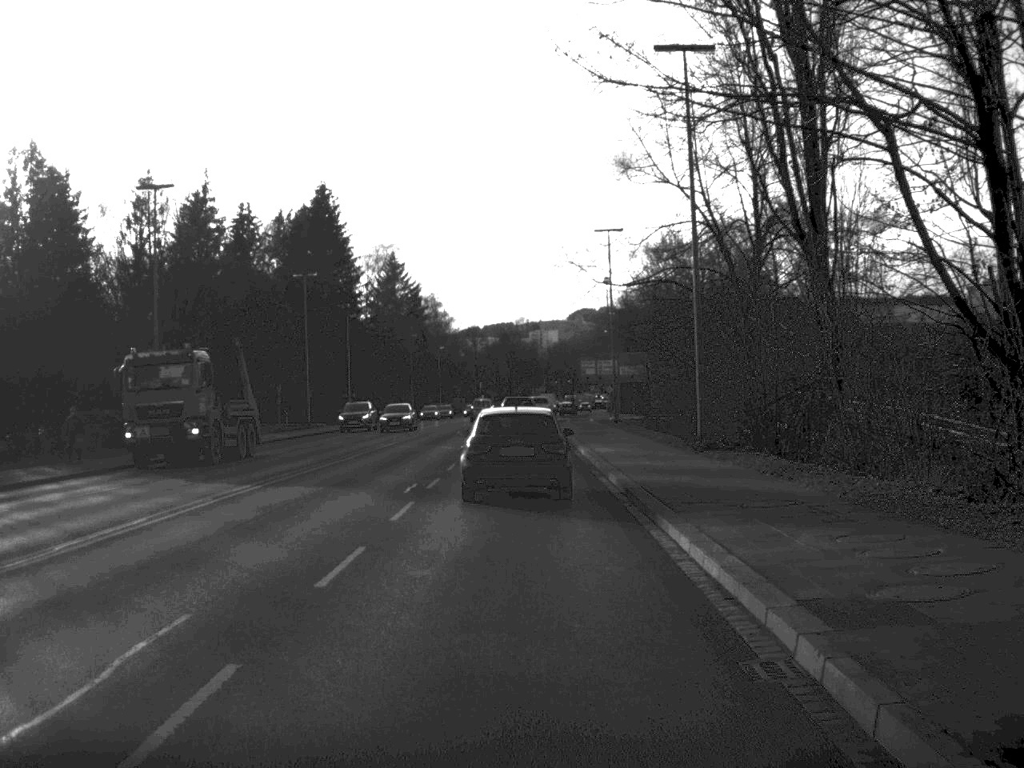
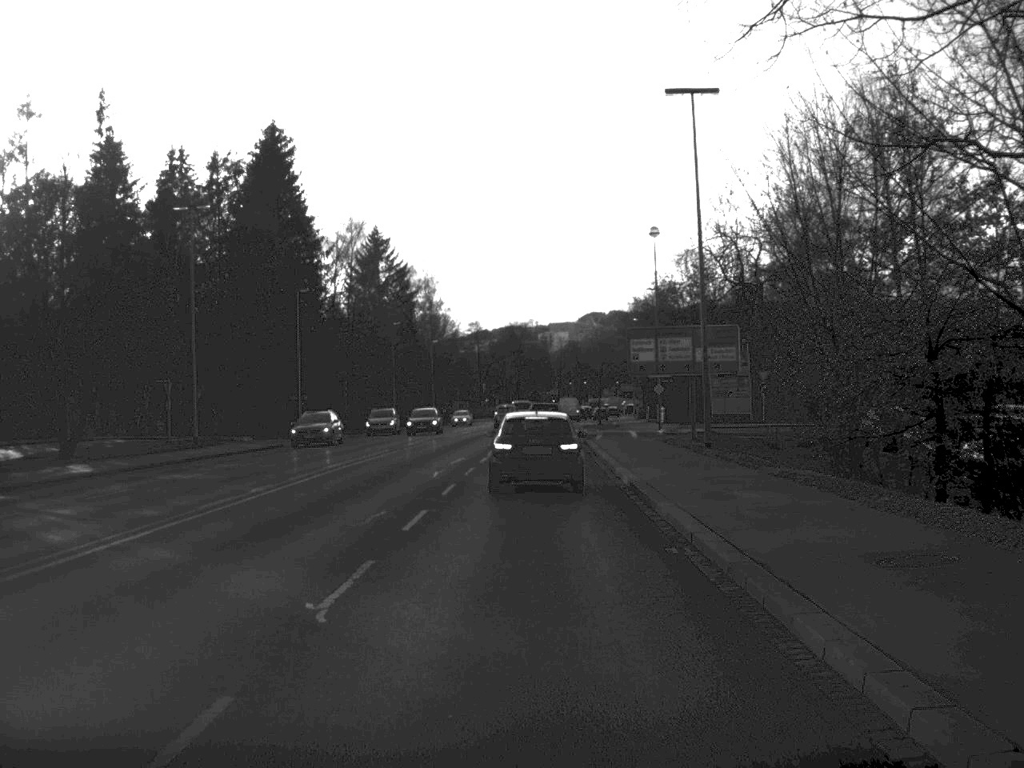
(-0.2, +30.9) m; 0°
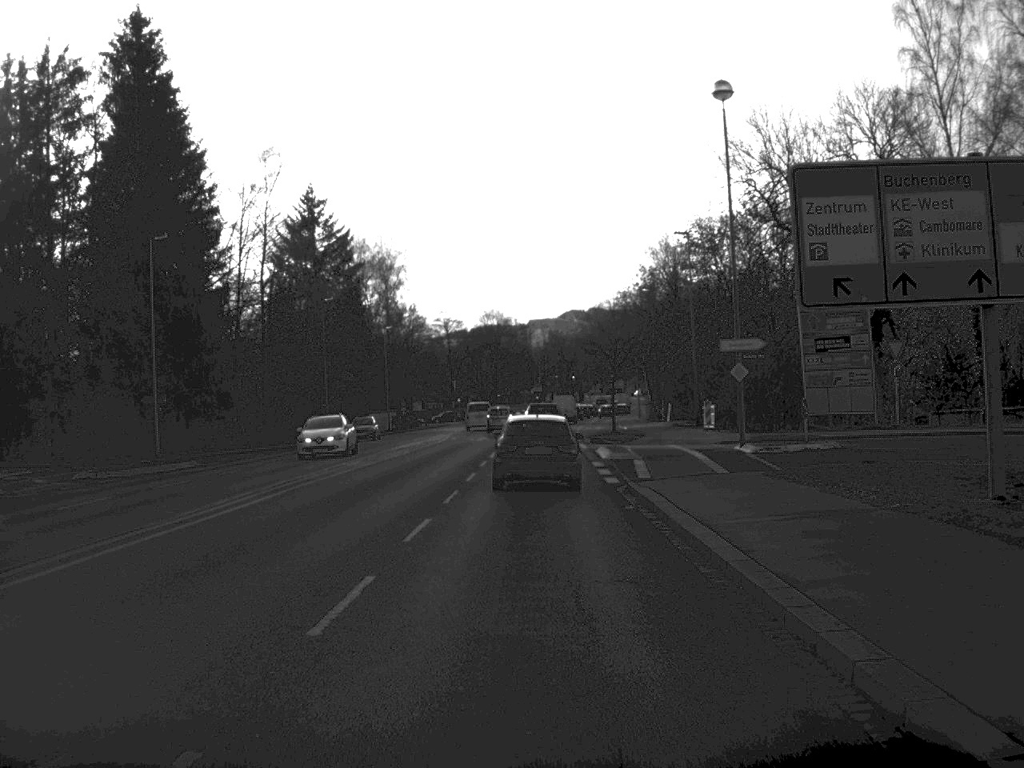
(+0.2, +31.2) m; +1°
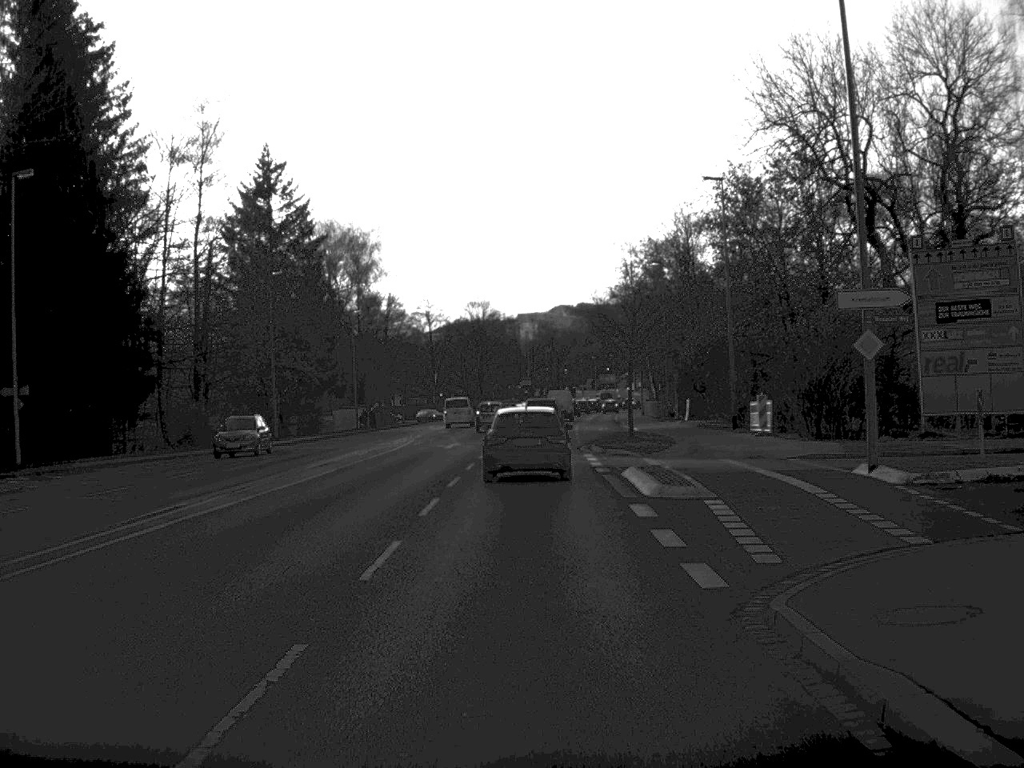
(+0.1, +15.5) m; 0°
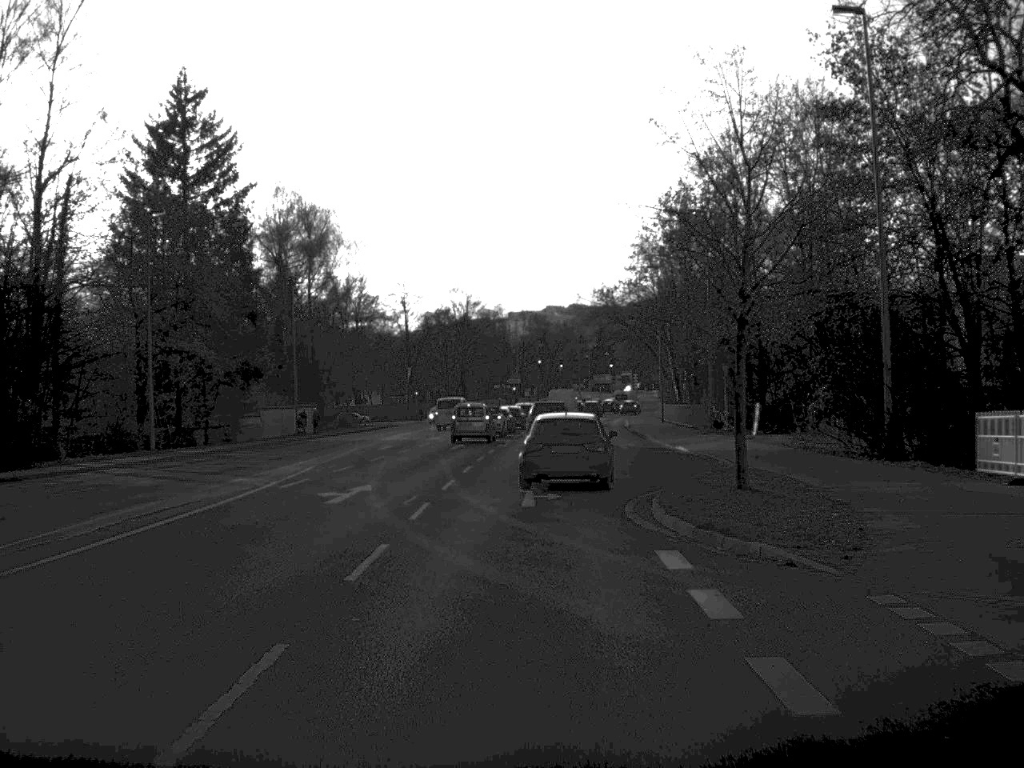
(+0.1, +24.0) m; 0°
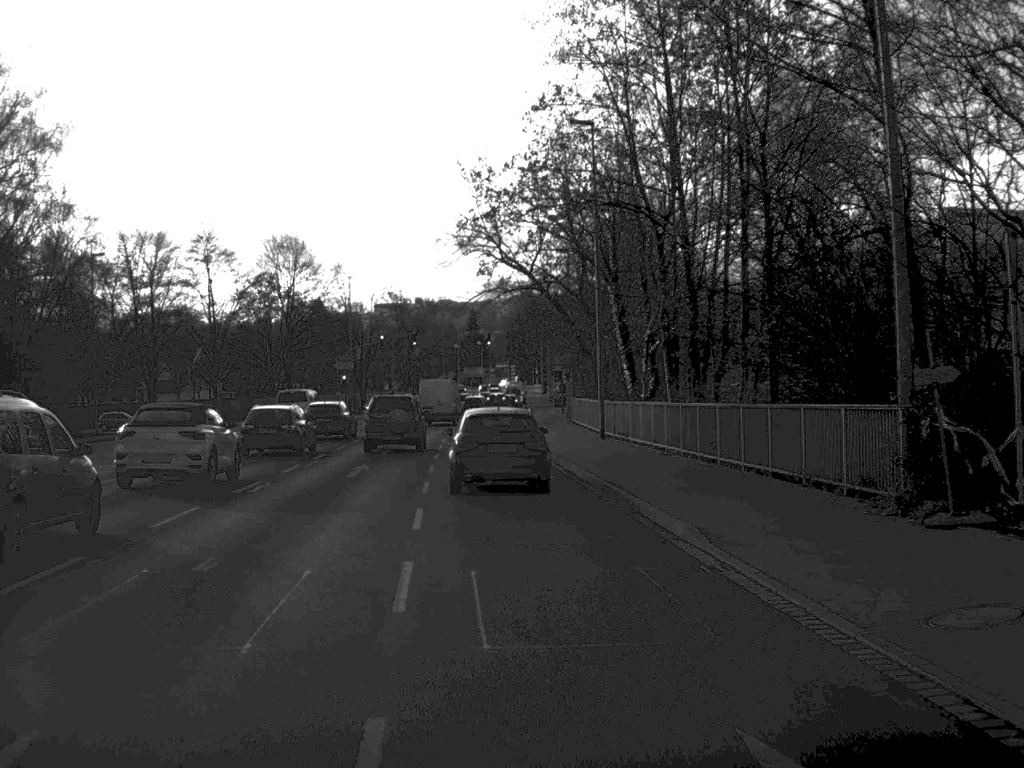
(+2.3, +44.0) m; +6°
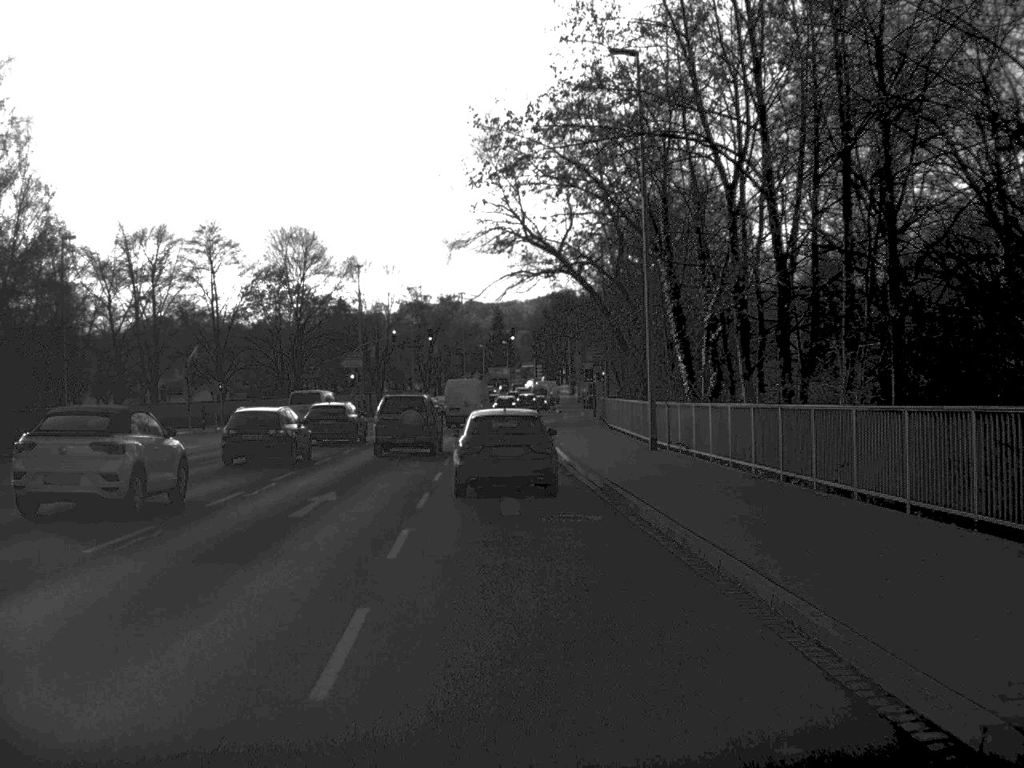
(-0.1, +8.8) m; -1°
